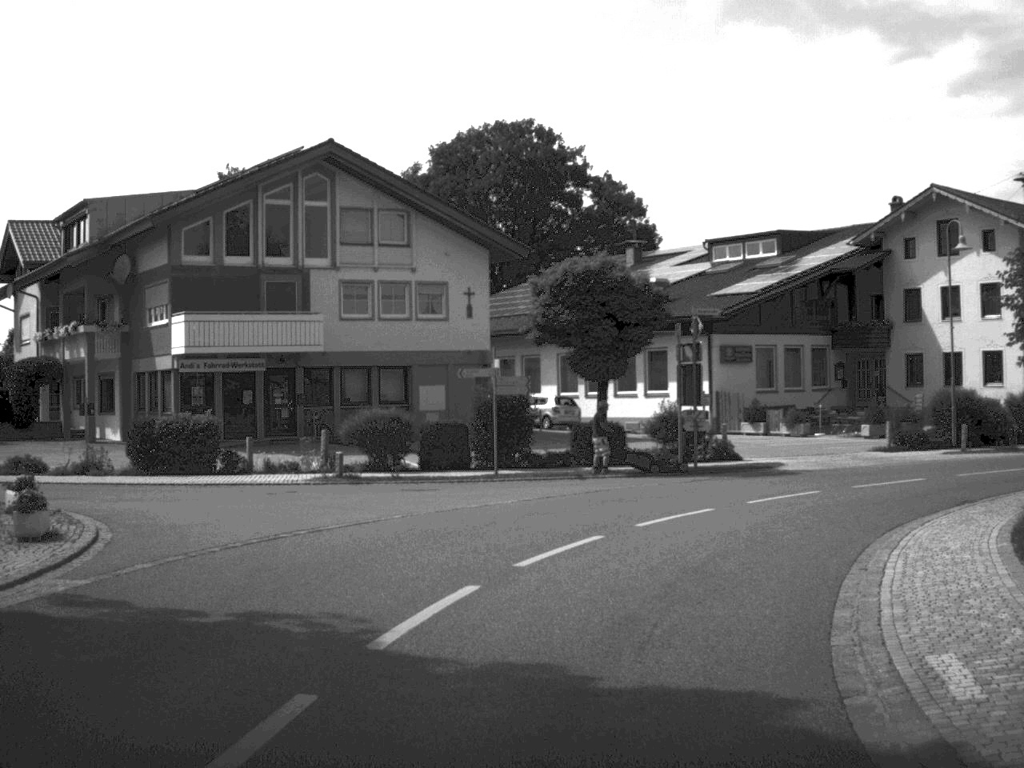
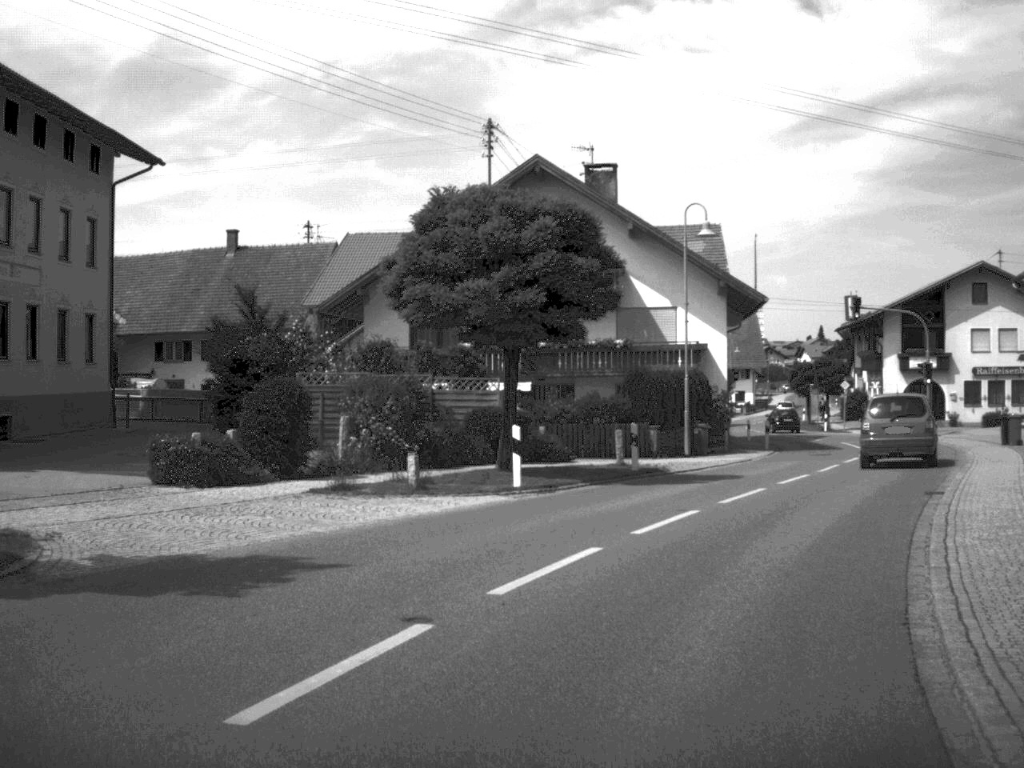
(+12.2, +27.8) m; +52°
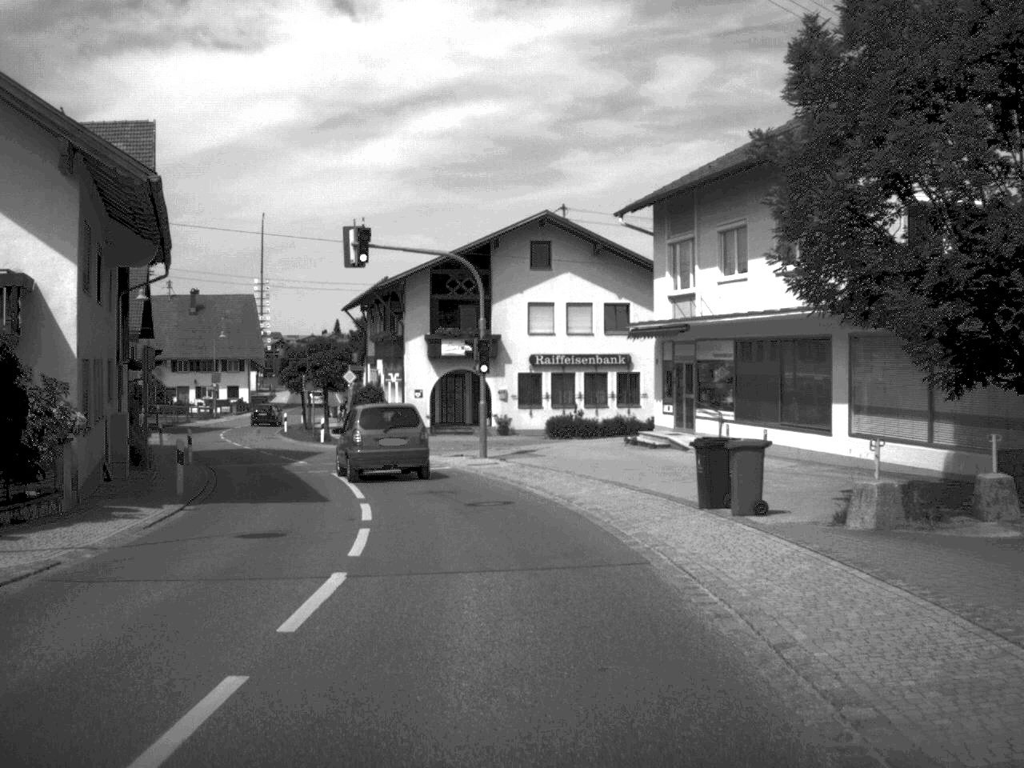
(+5.5, +22.1) m; +21°
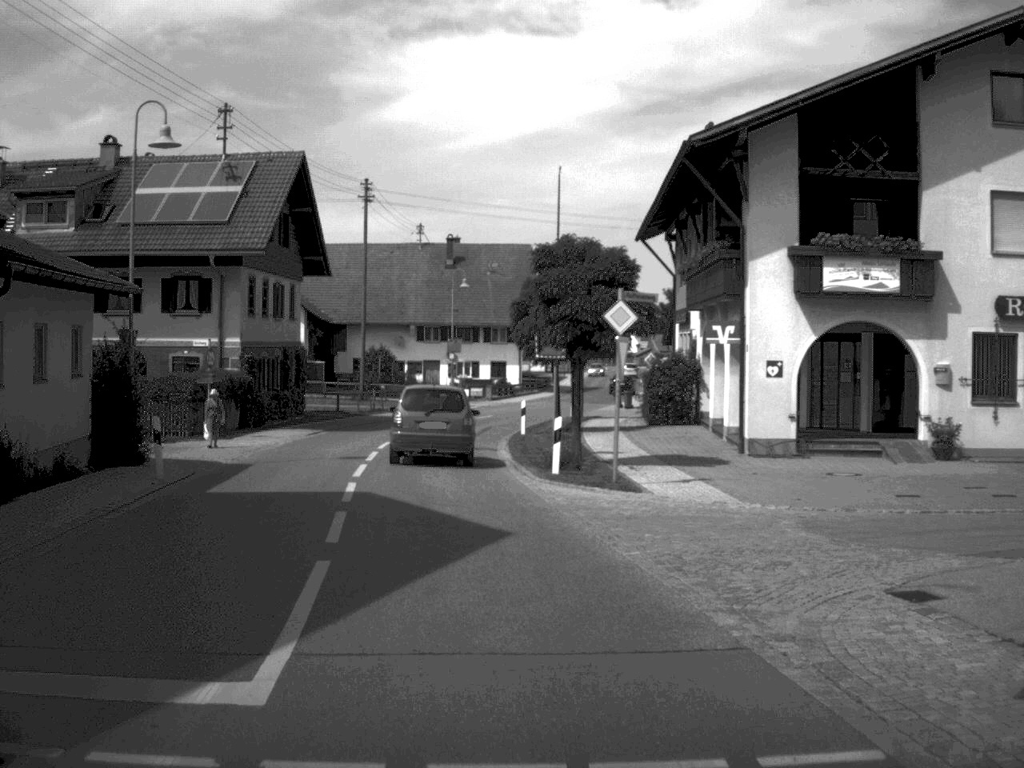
(-3.2, +30.5) m; -14°
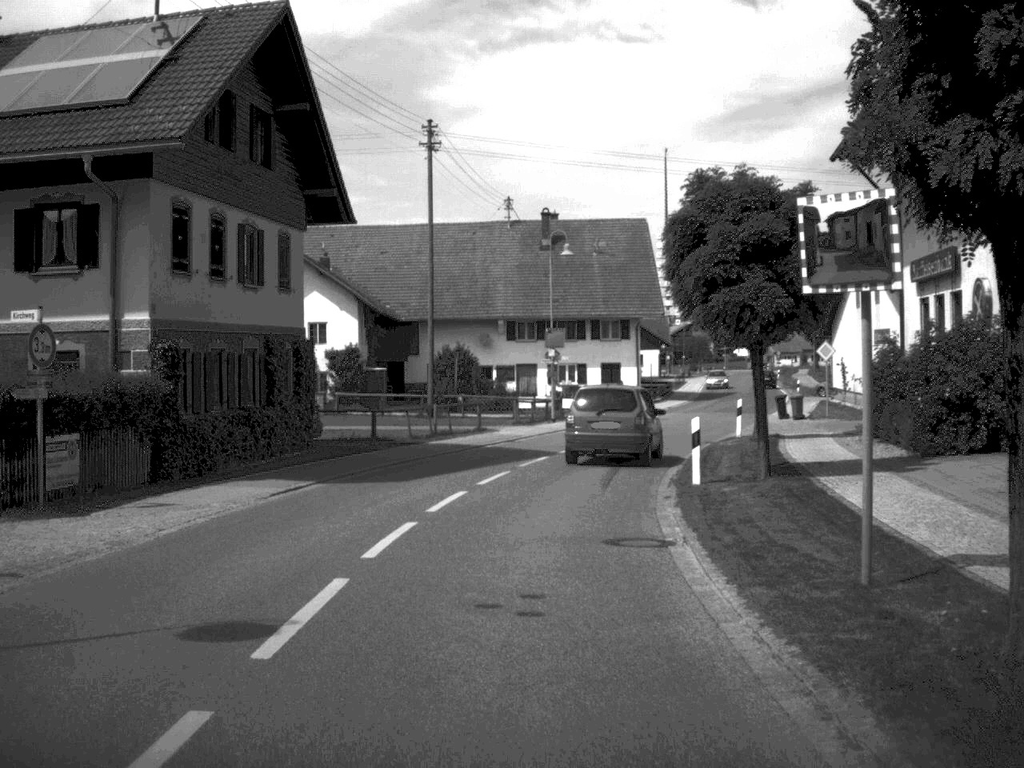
(-1.0, +19.0) m; -4°
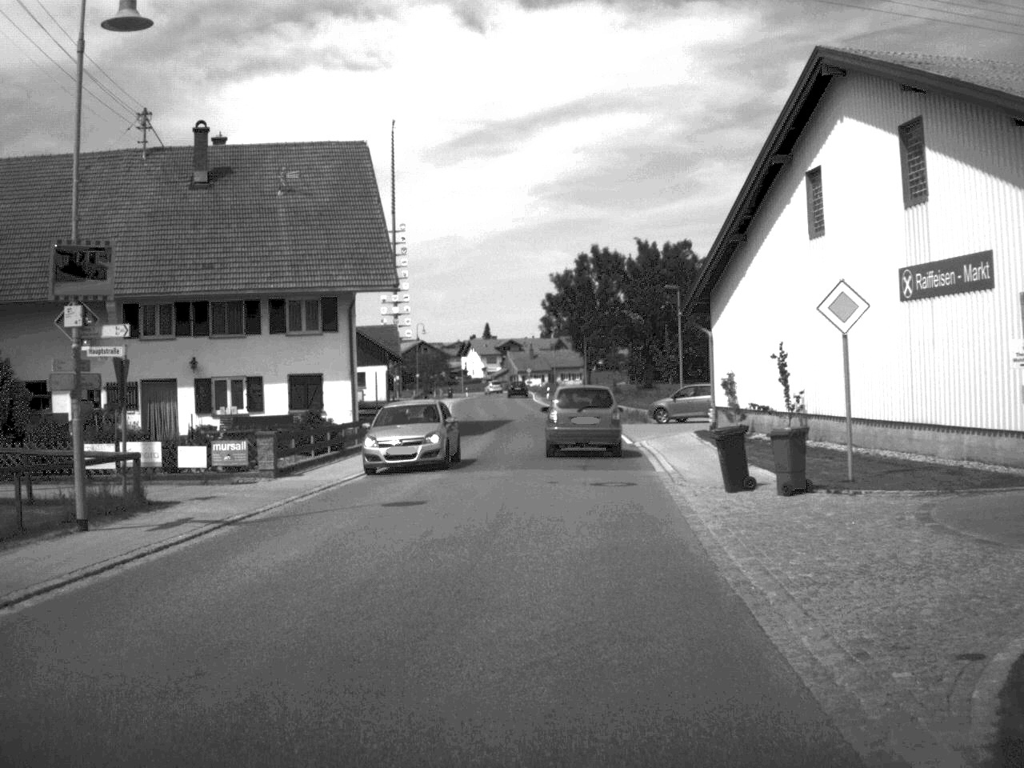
(+2.8, +31.7) m; +12°
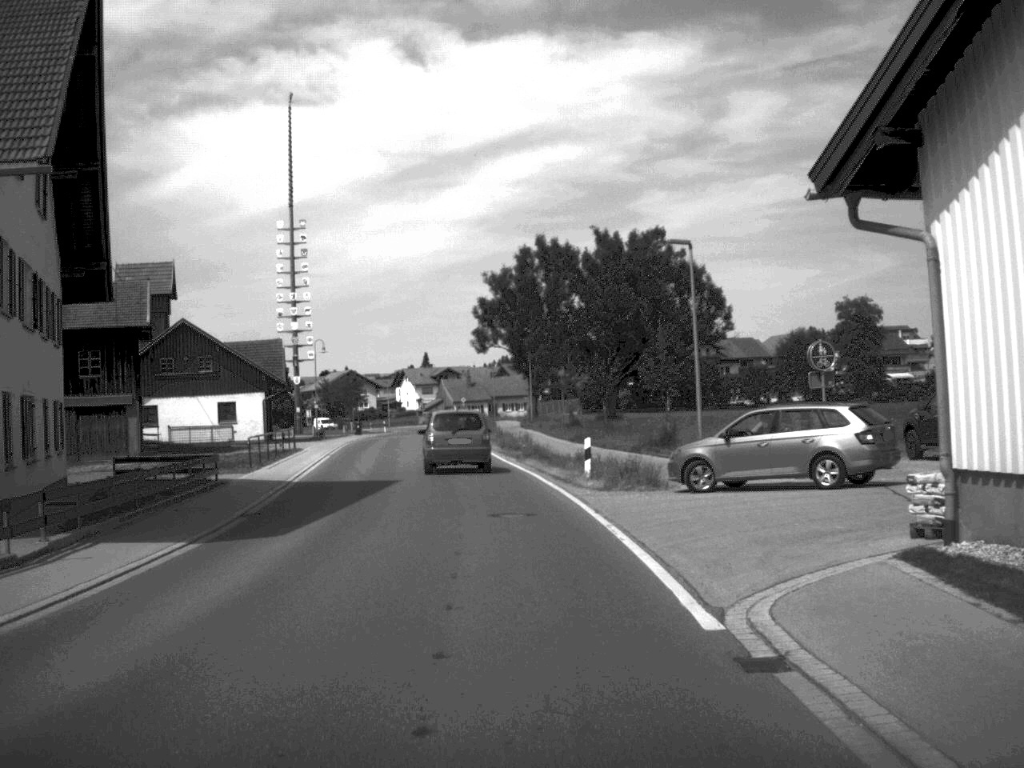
(+1.0, +25.9) m; +2°
